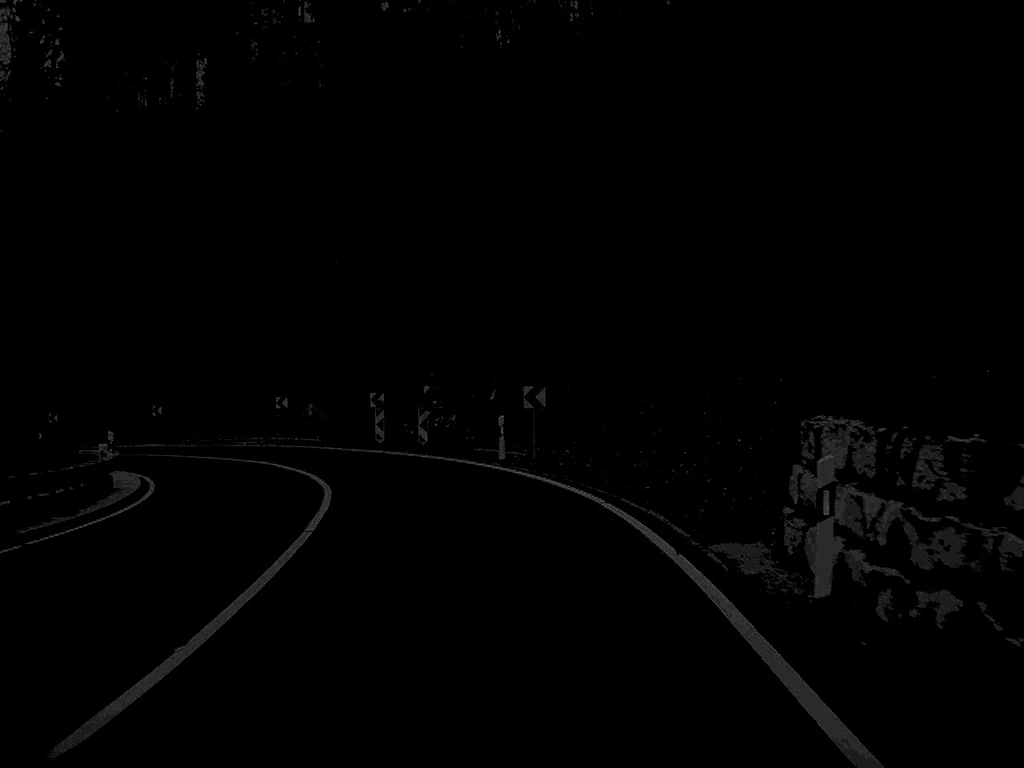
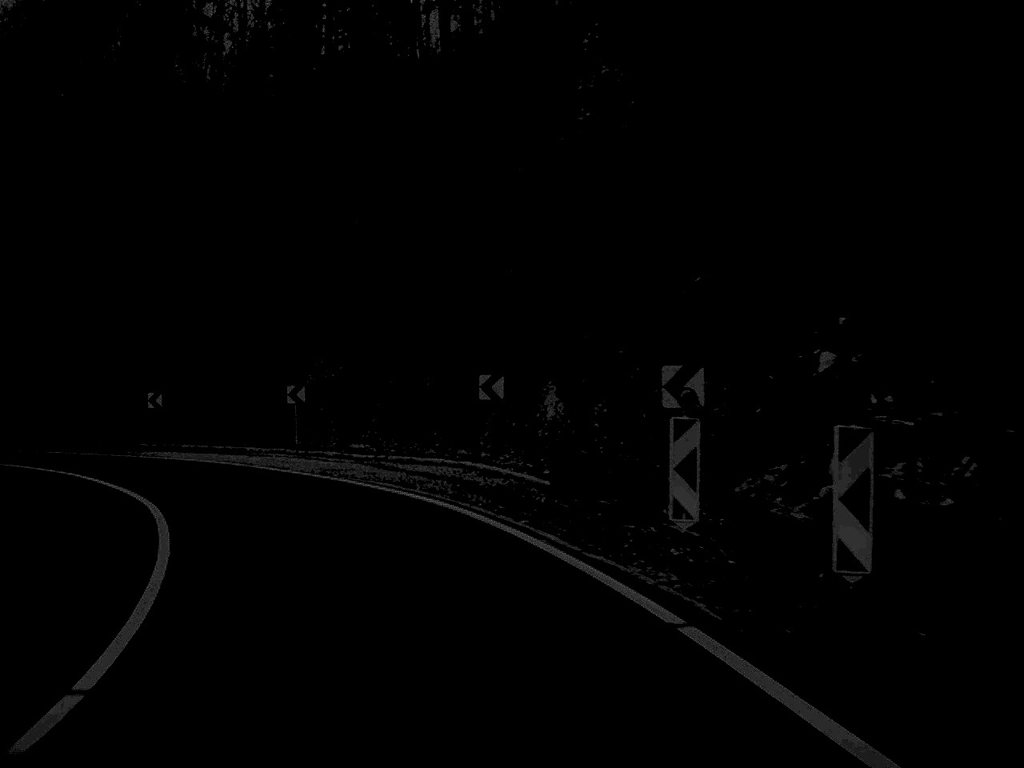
(-3.0, +29.1) m; -16°
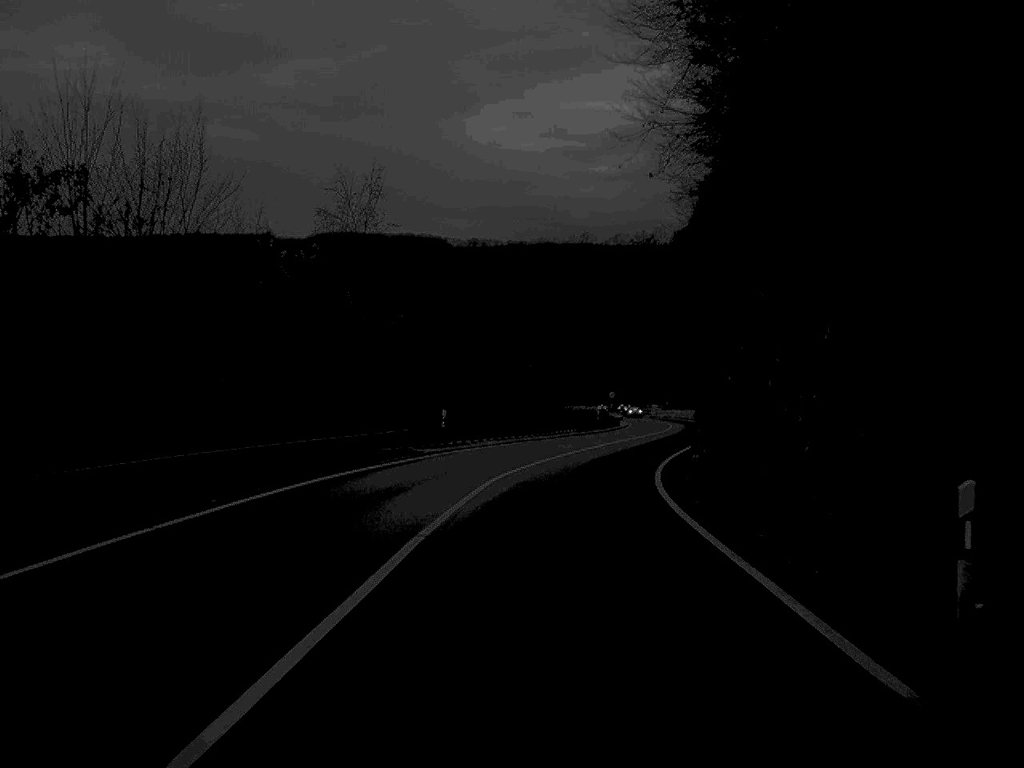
(-20.4, +42.2) m; -45°
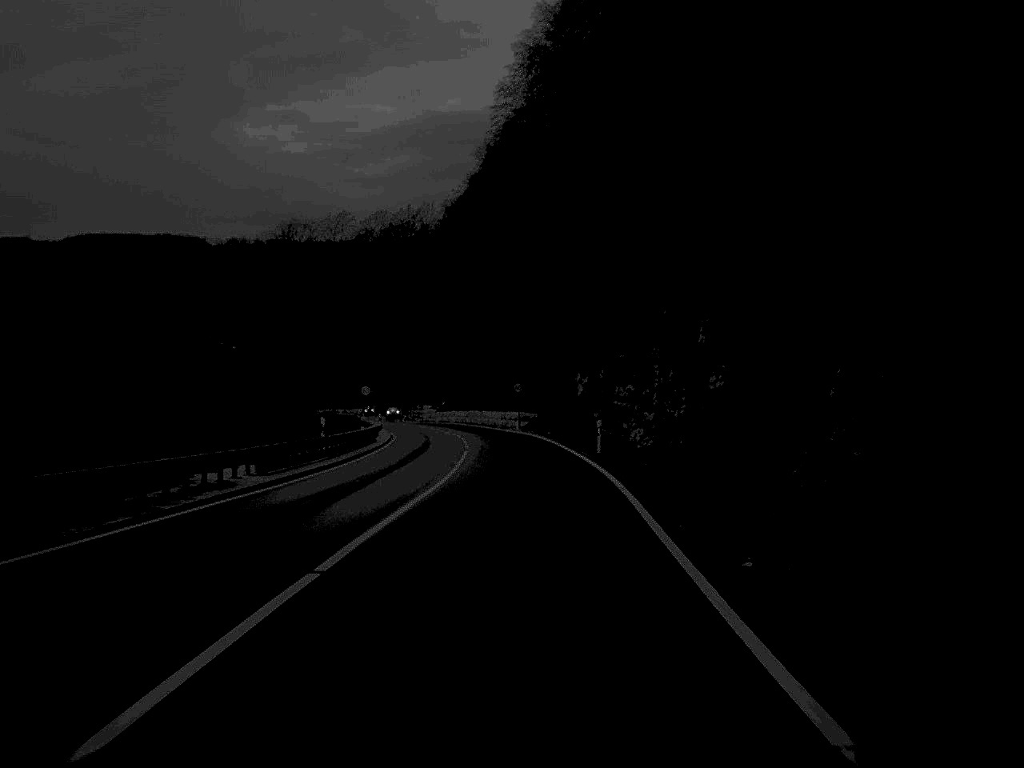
(+3.8, +42.9) m; +11°
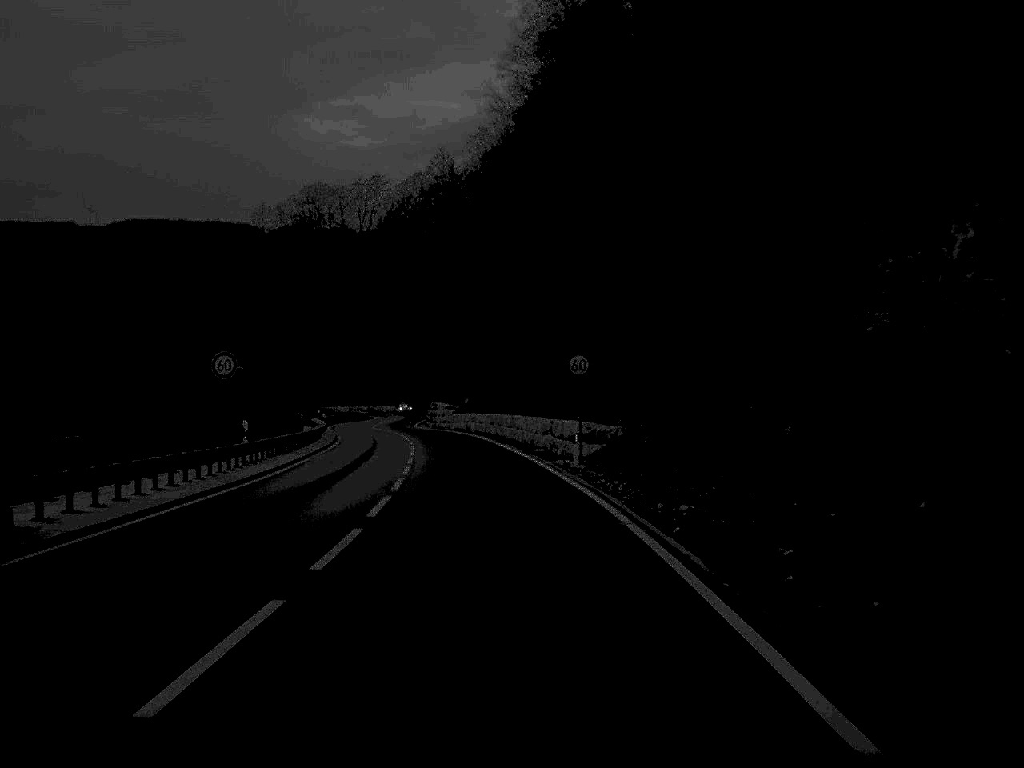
(-0.4, +46.4) m; -3°
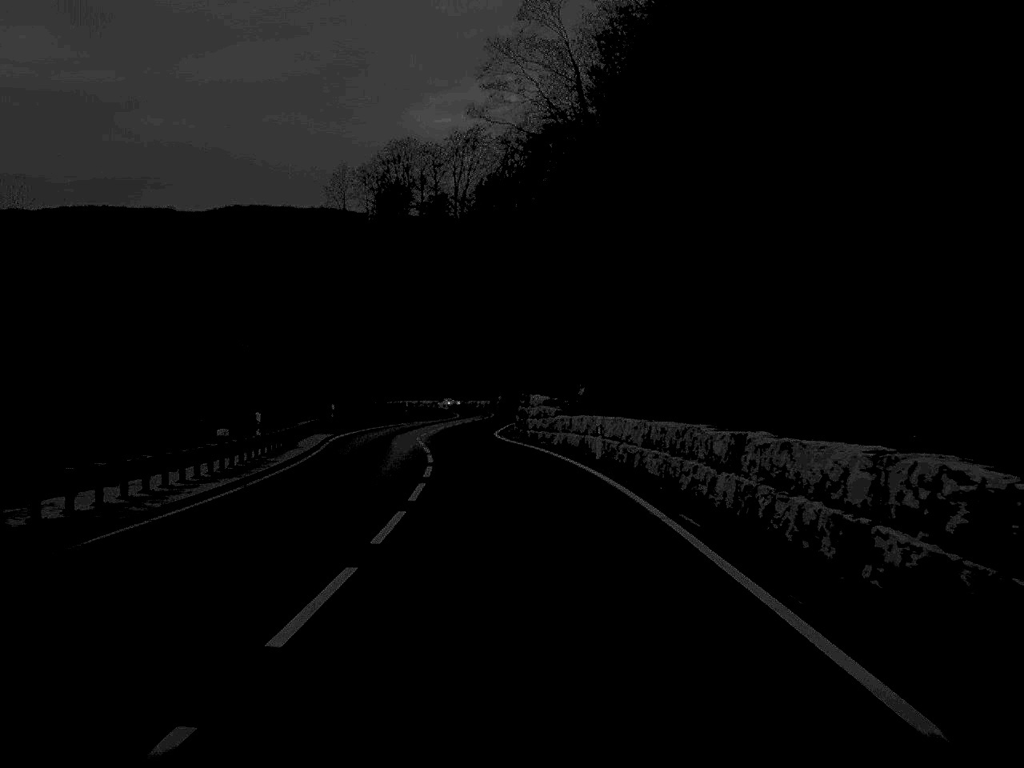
(-1.8, +40.2) m; -5°
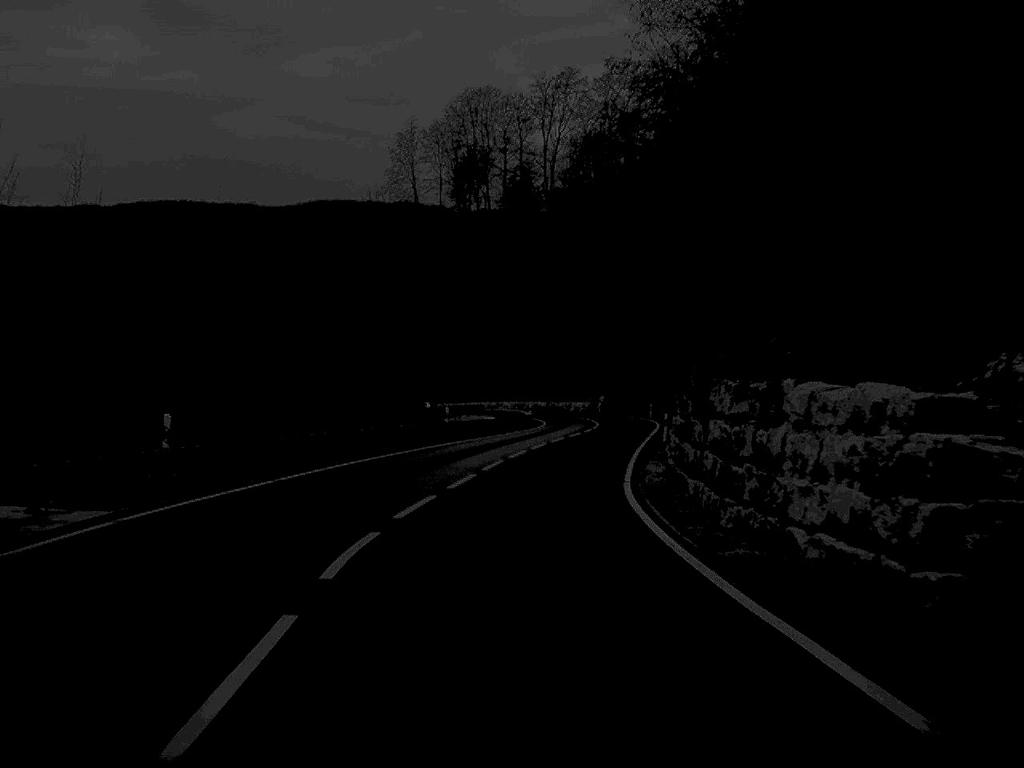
(-1.5, +38.7) m; -4°
